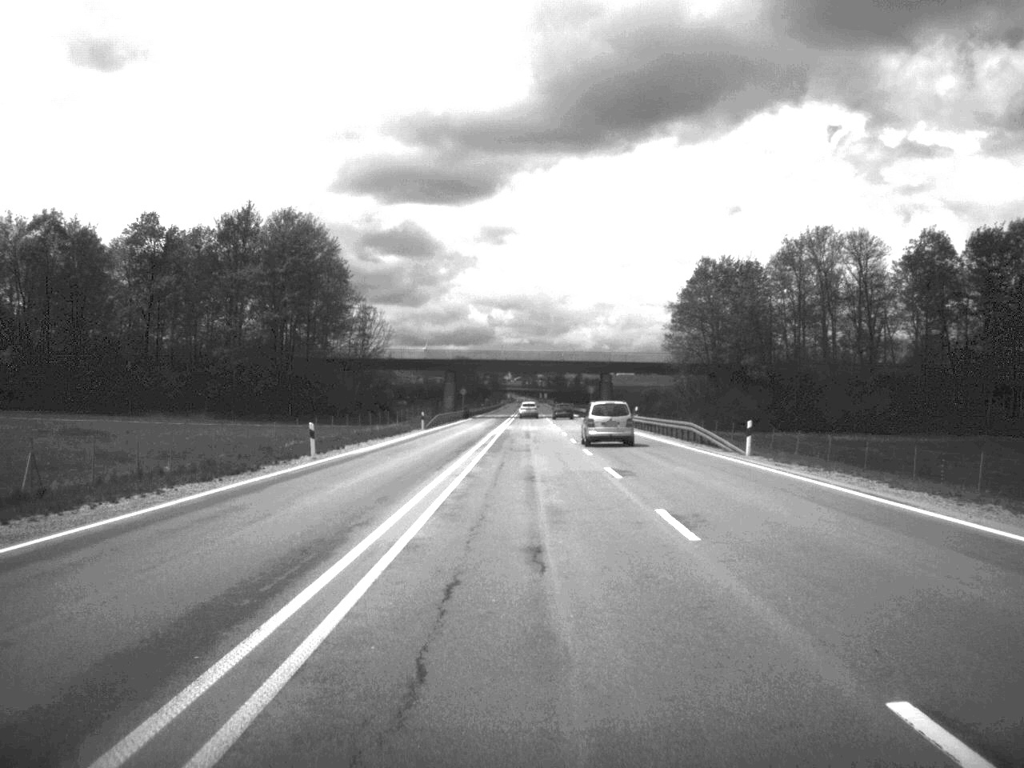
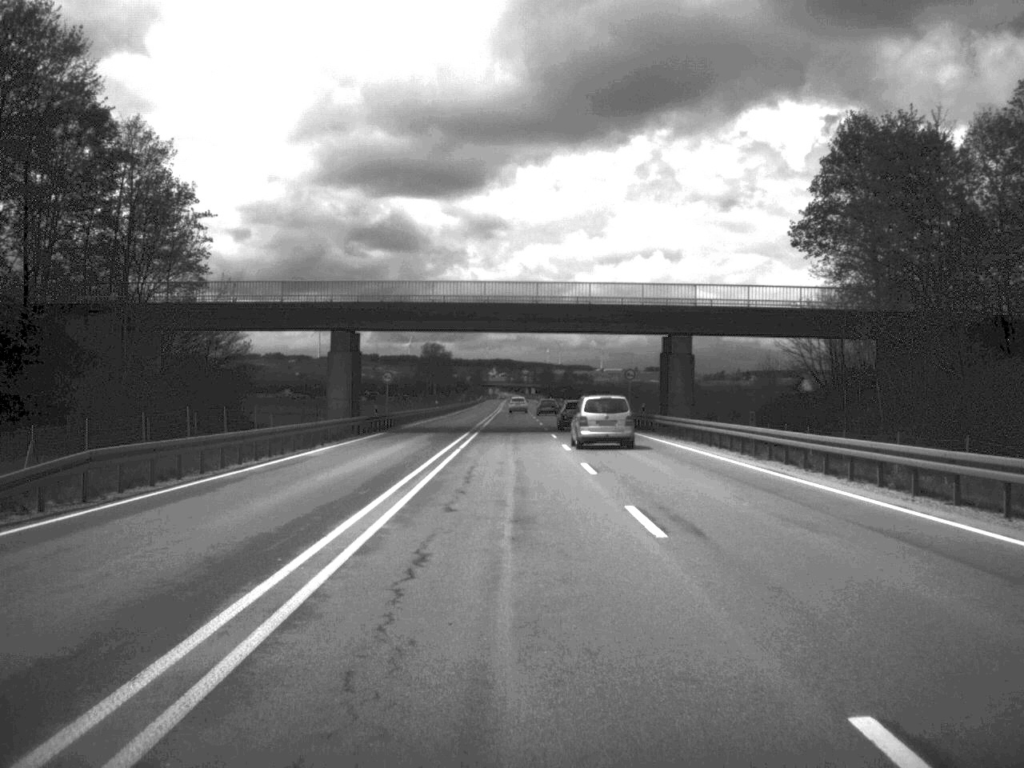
(+0.2, +72.0) m; 0°
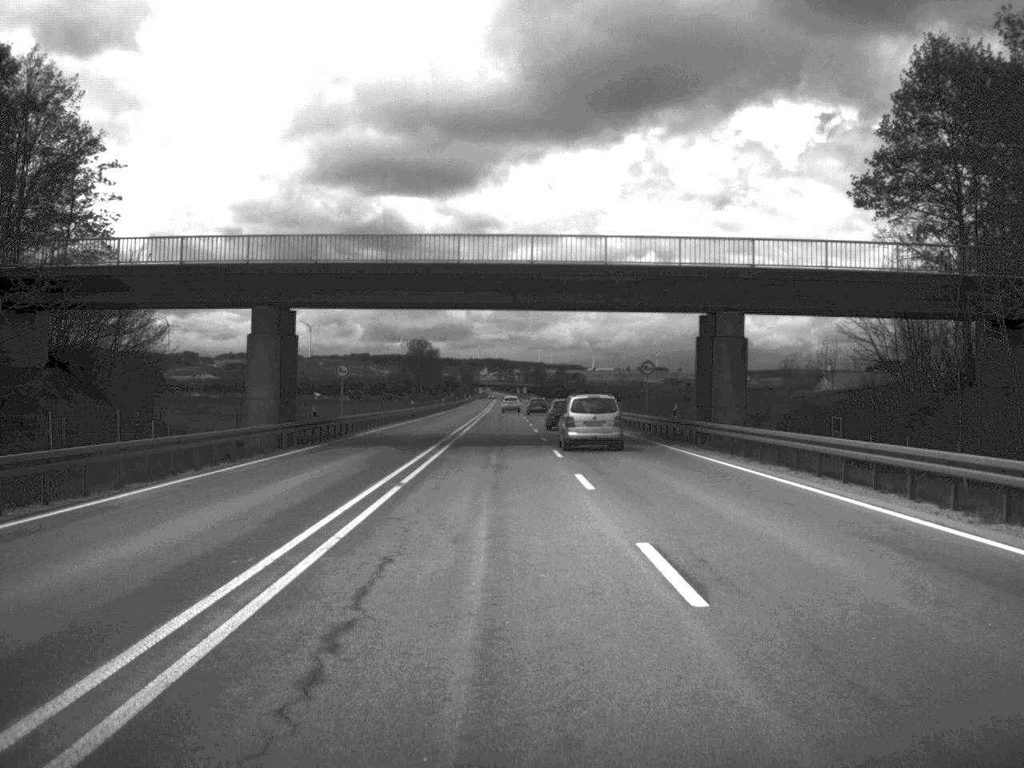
(0.0, +16.6) m; 0°
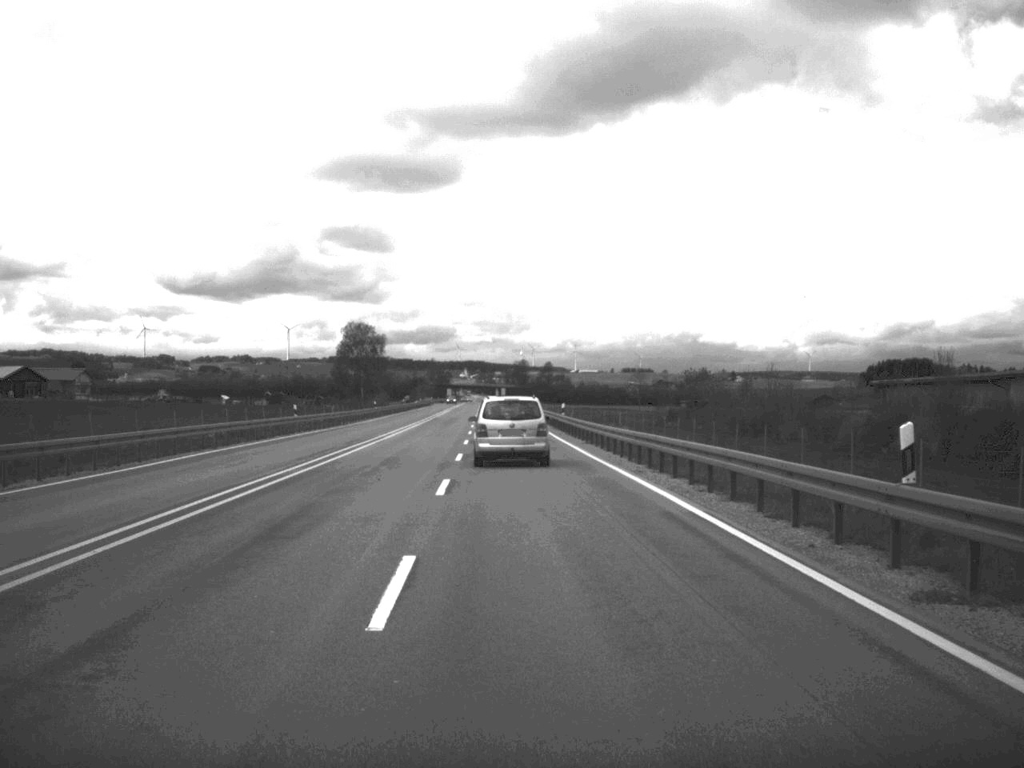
(+0.7, +84.3) m; +1°
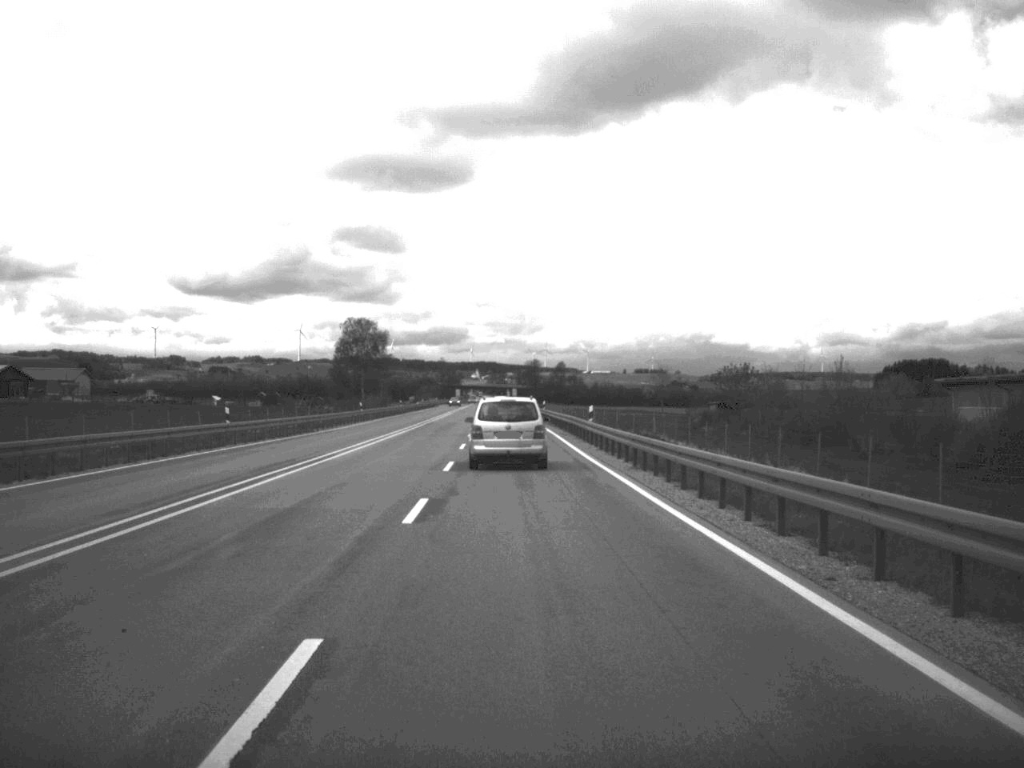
(-0.1, +16.4) m; -1°
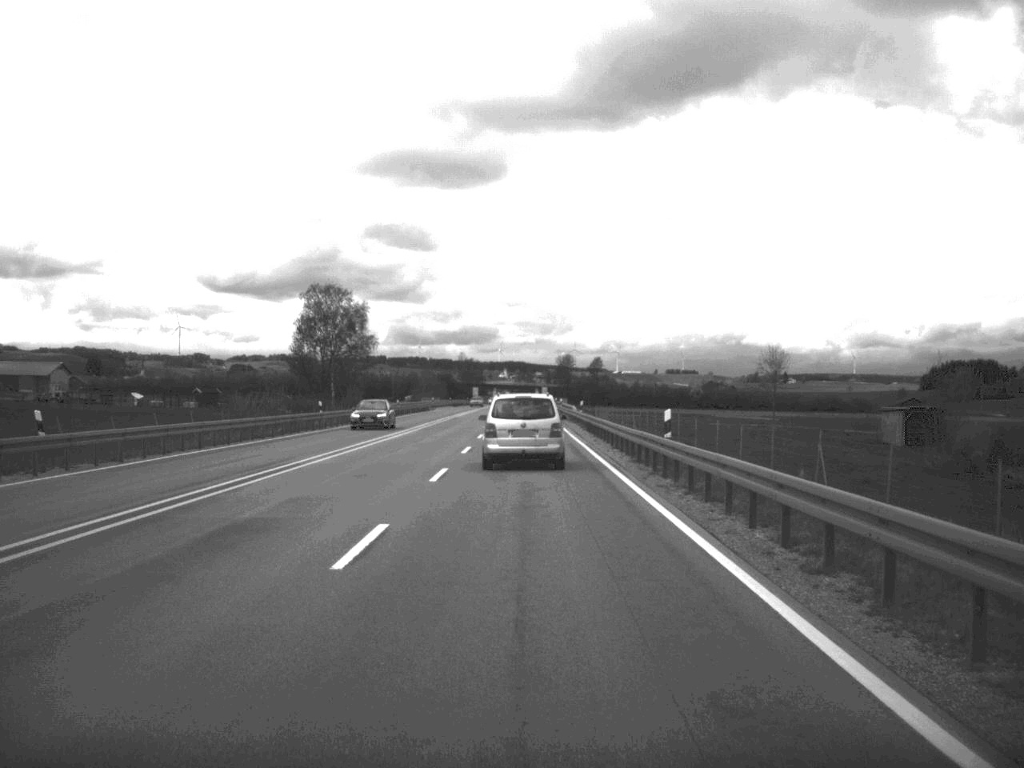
(-1.0, +64.5) m; -2°
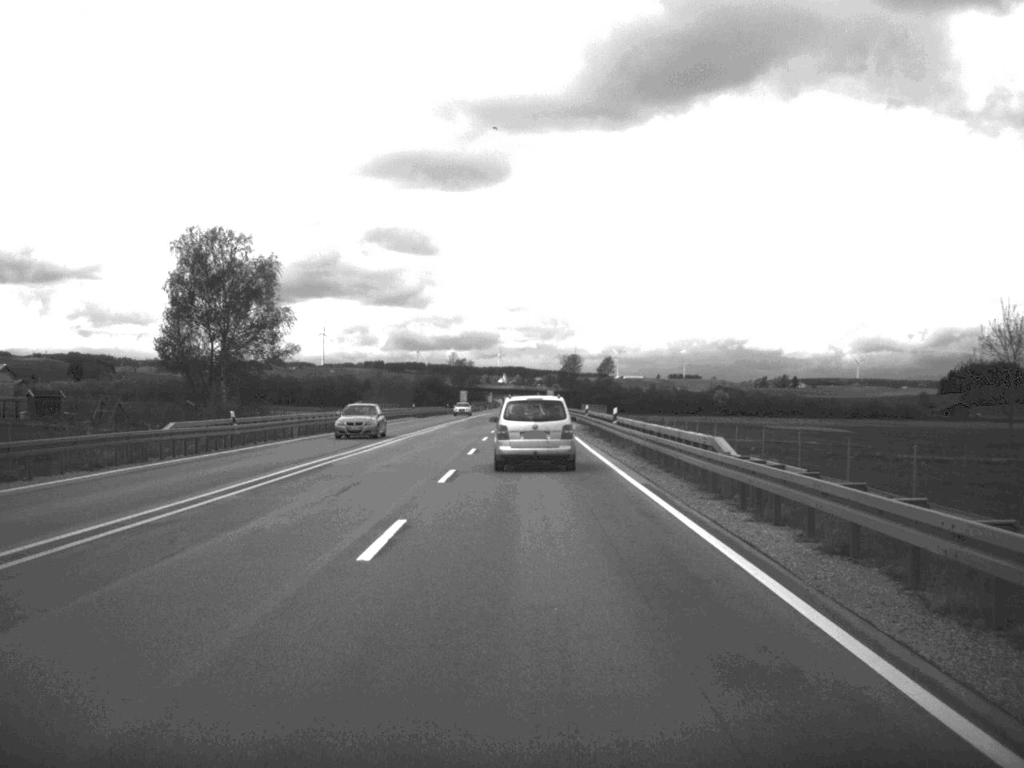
(-0.3, +59.1) m; 0°
